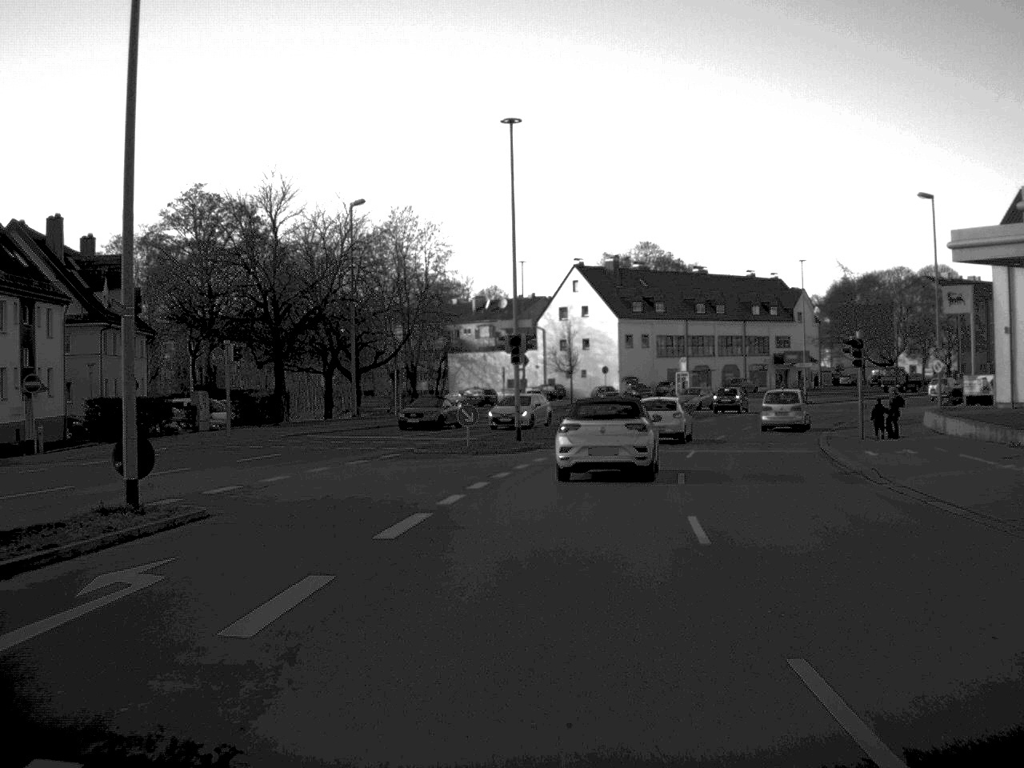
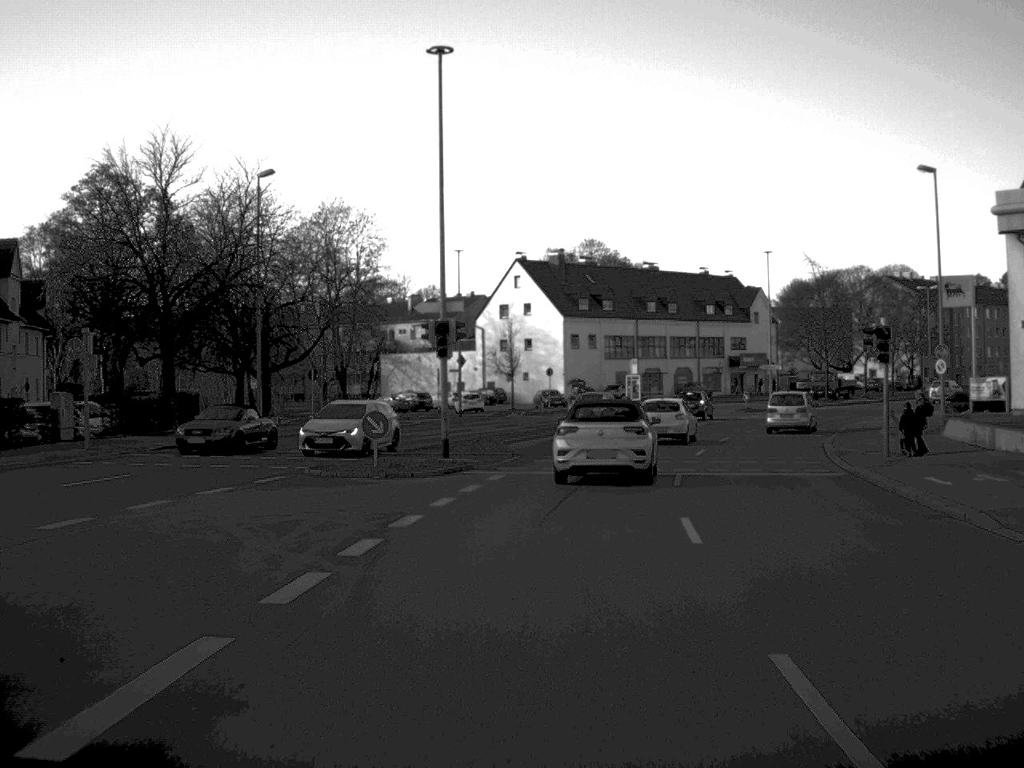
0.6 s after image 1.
(+0.2, +8.9) m; +3°
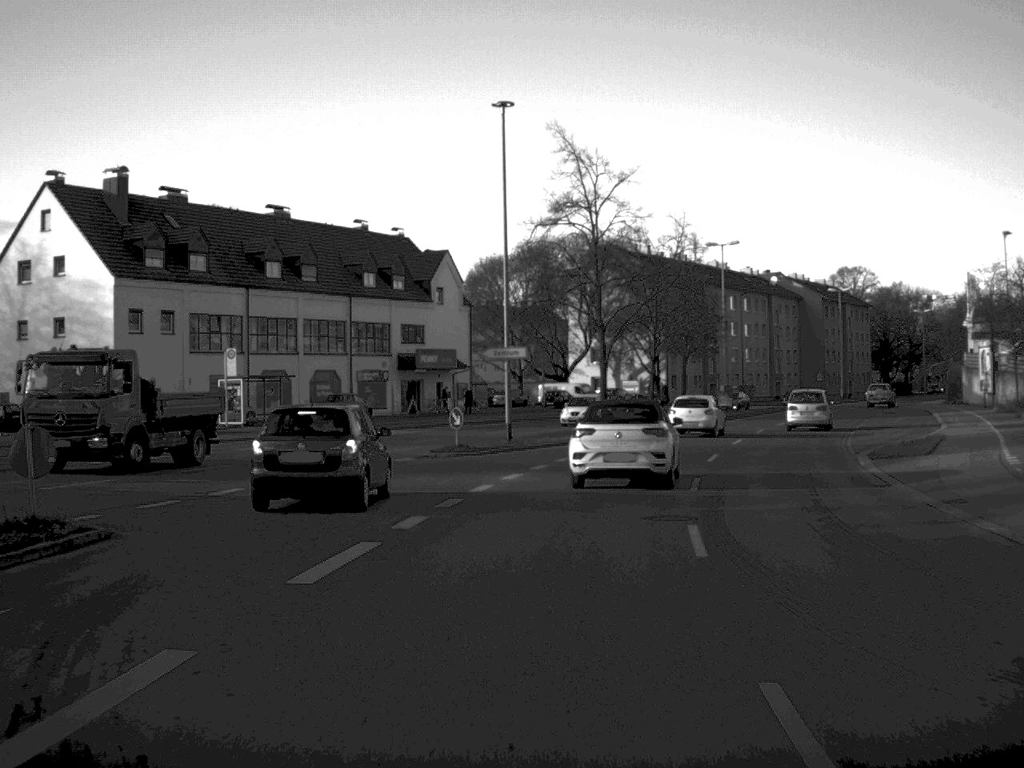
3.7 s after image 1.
(+6.1, +46.6) m; +15°
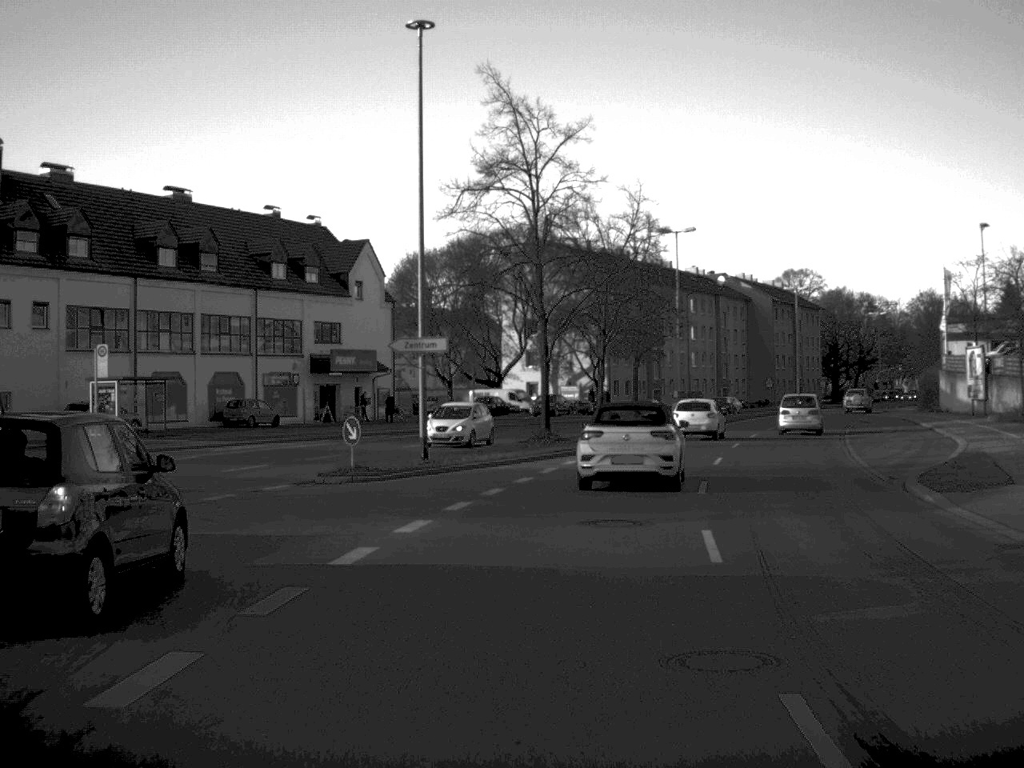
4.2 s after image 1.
(+0.2, +9.0) m; +3°
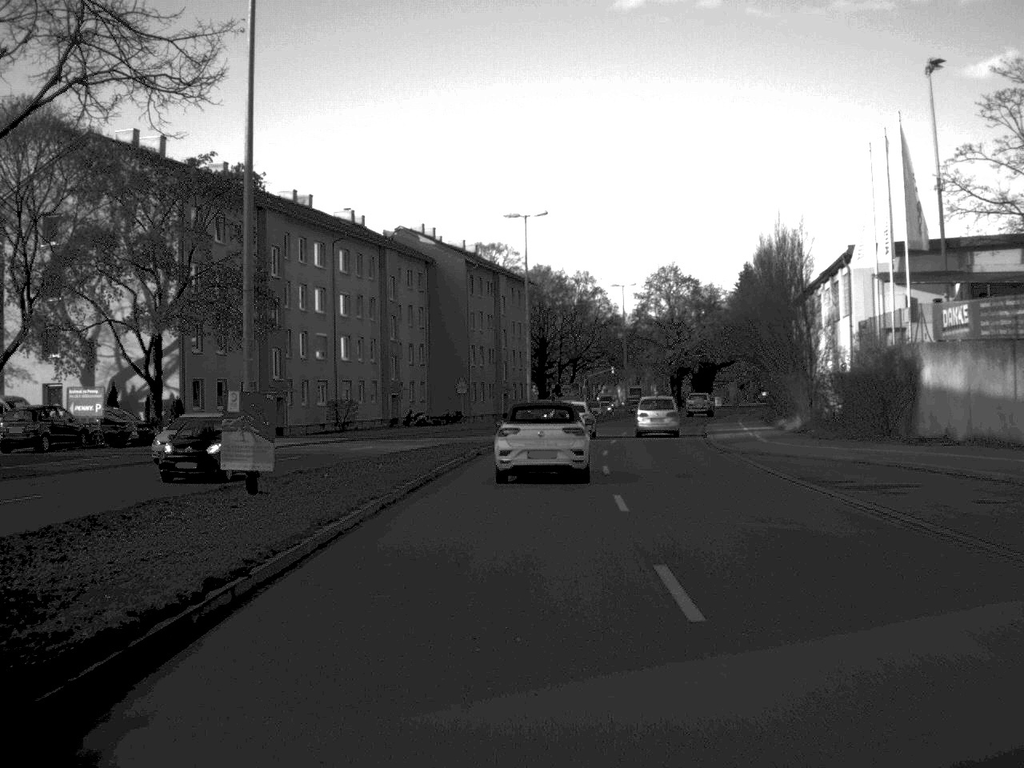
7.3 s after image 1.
(+6.9, +47.8) m; +15°
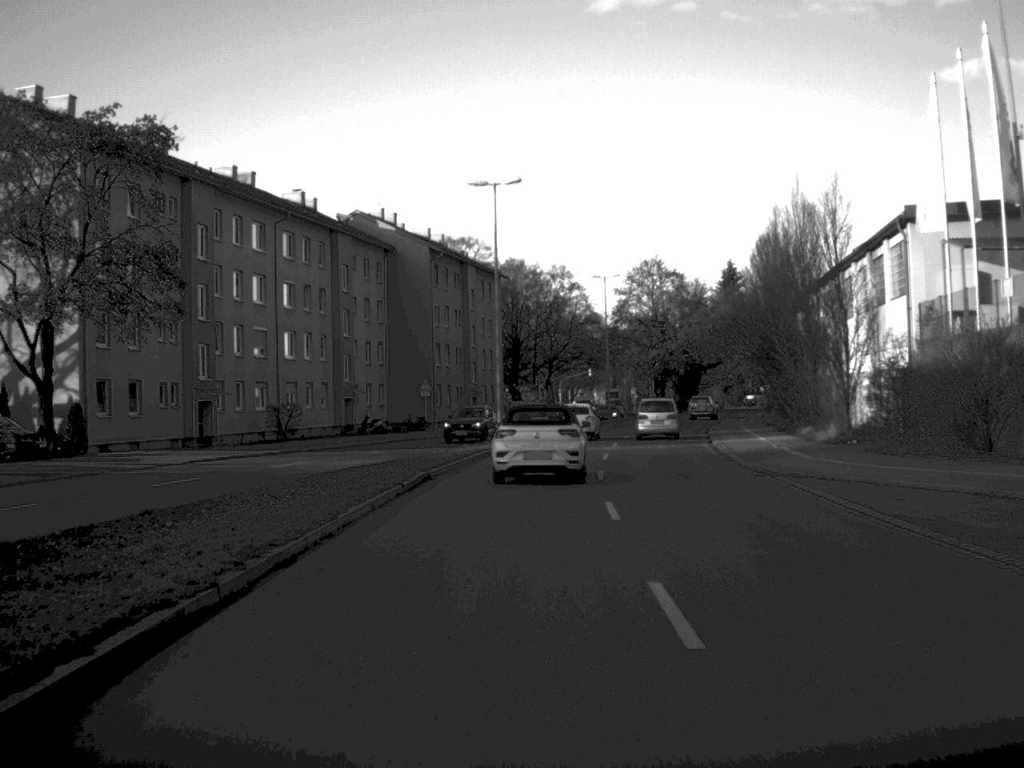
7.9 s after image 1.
(+0.1, +9.9) m; +1°
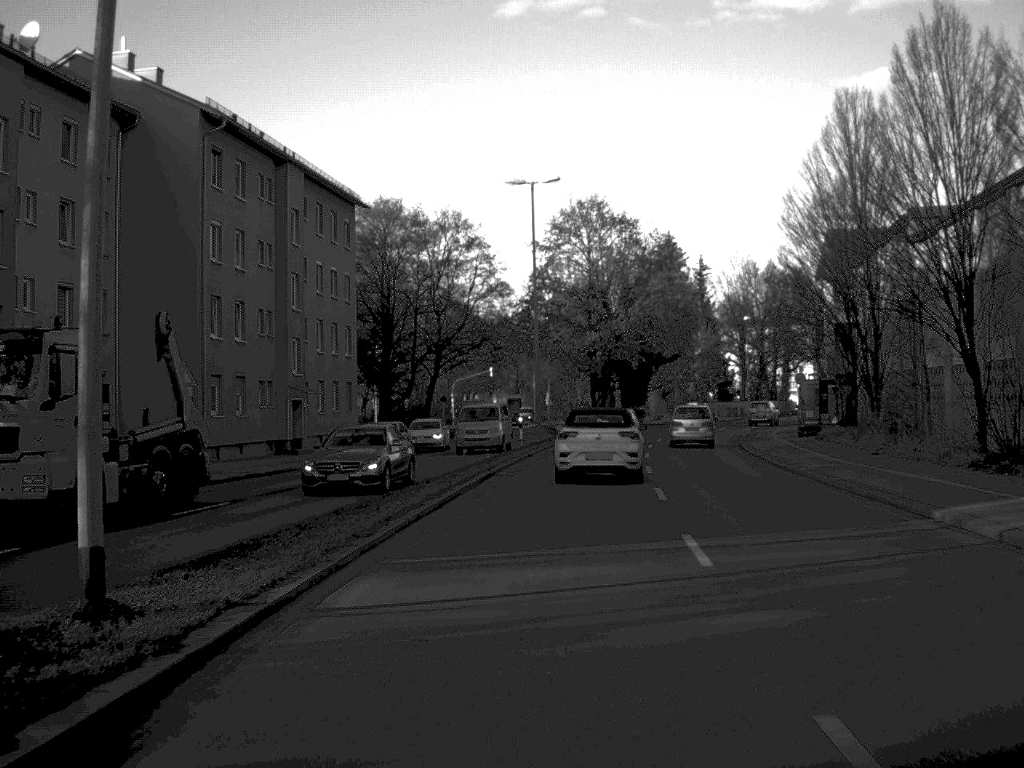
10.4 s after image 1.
(+1.2, +40.7) m; +5°
